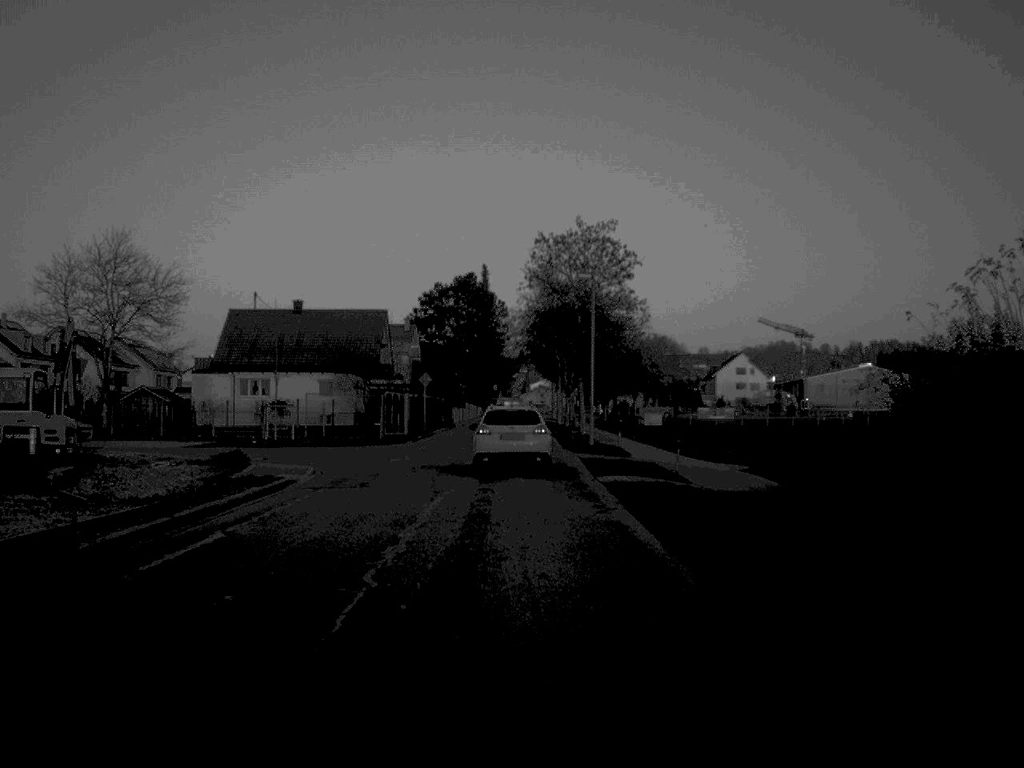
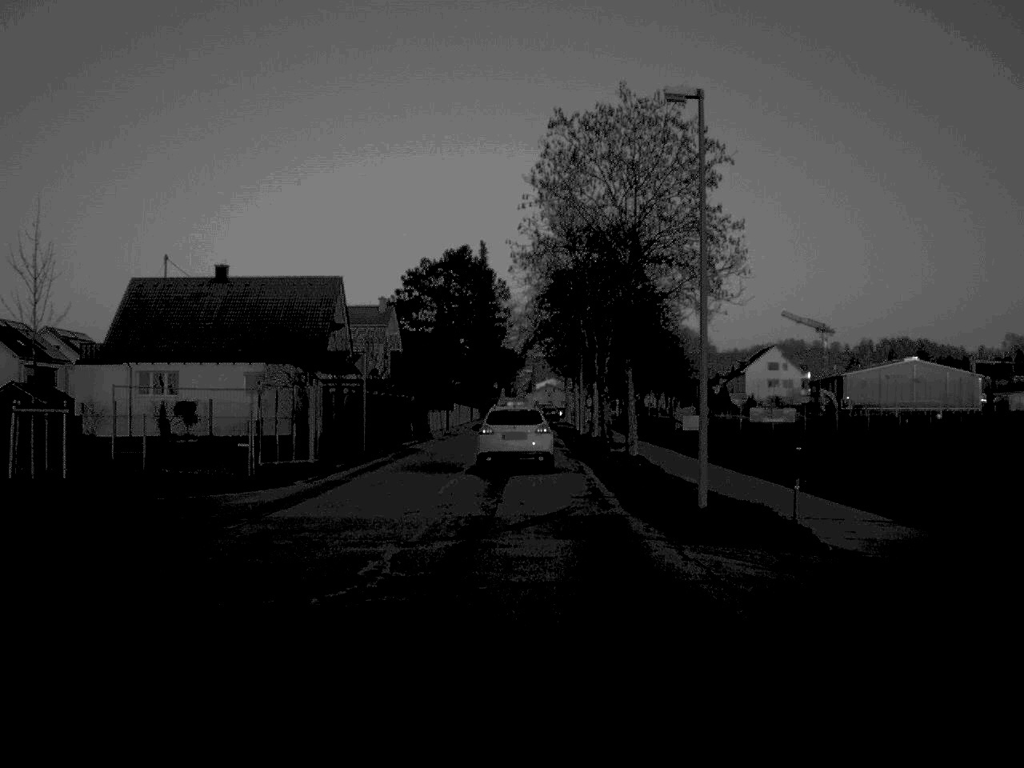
(-0.1, +26.4) m; 0°
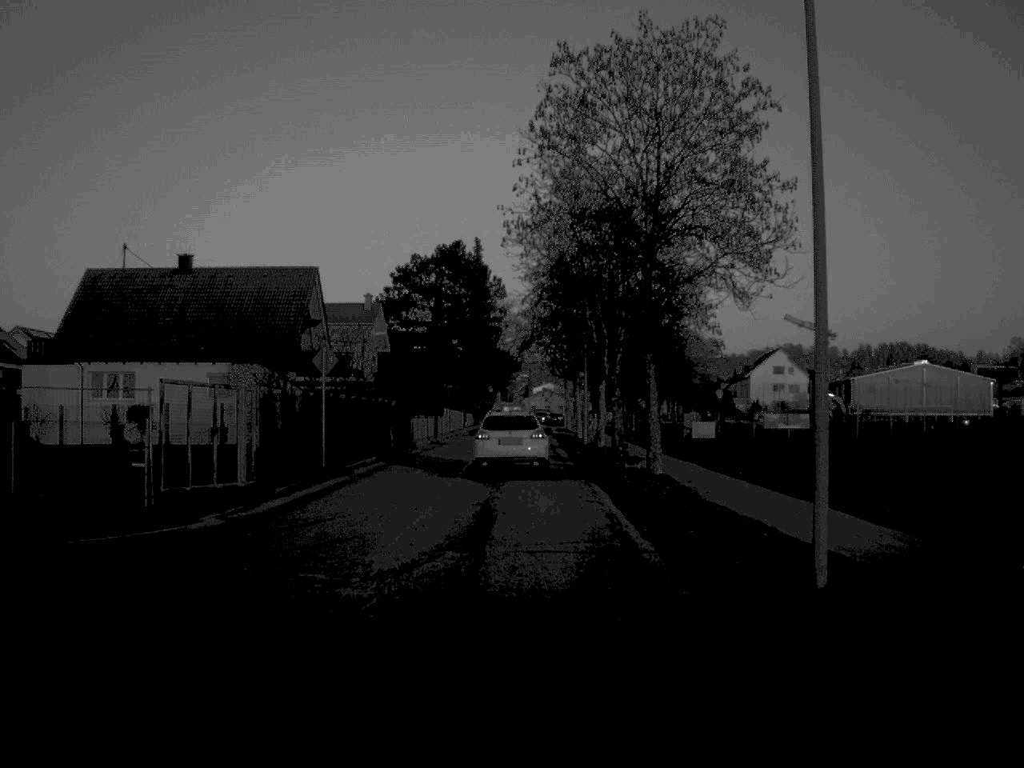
(0.0, +7.3) m; 0°
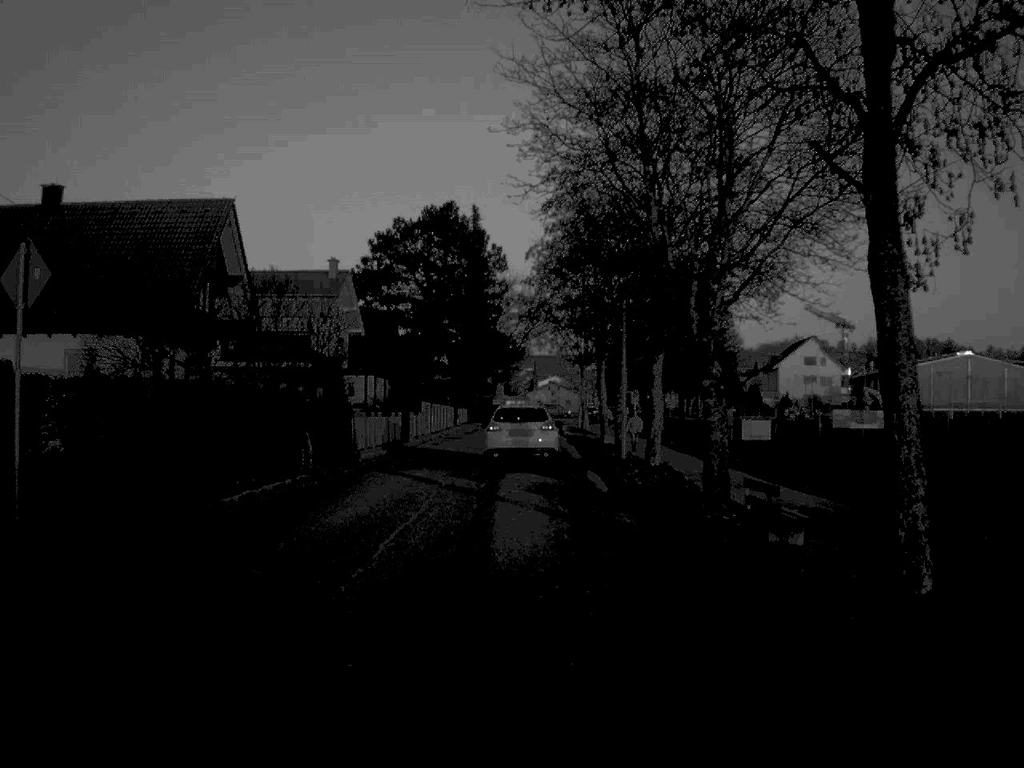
(0.0, +19.6) m; 0°
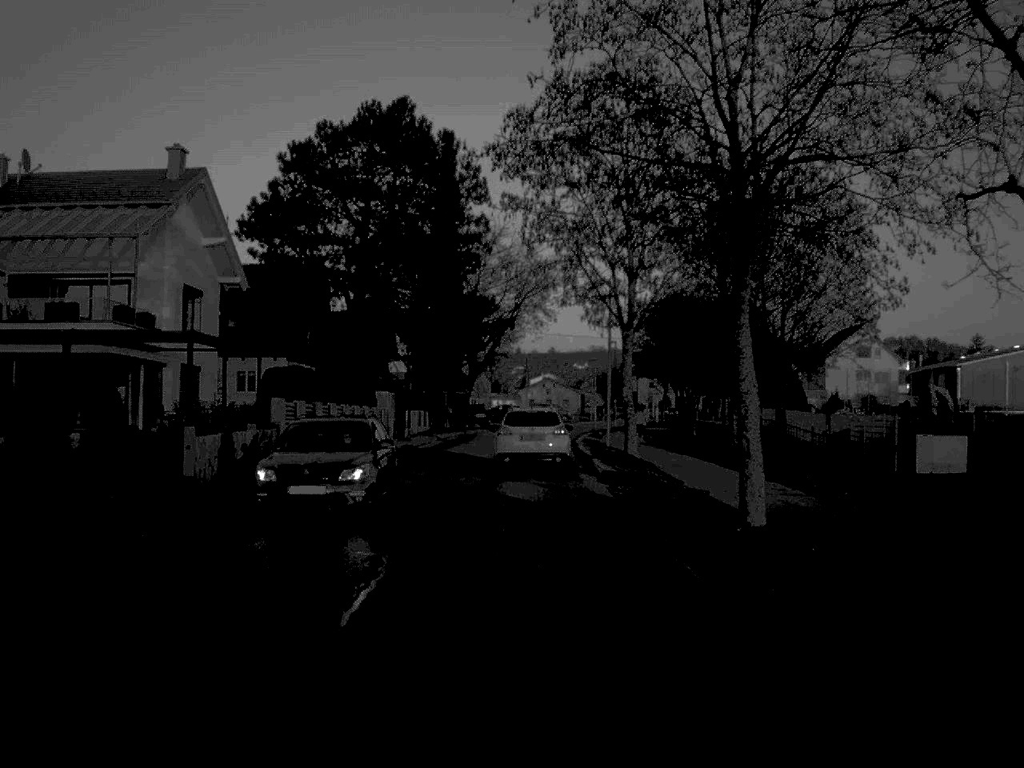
(0.0, +33.8) m; 0°
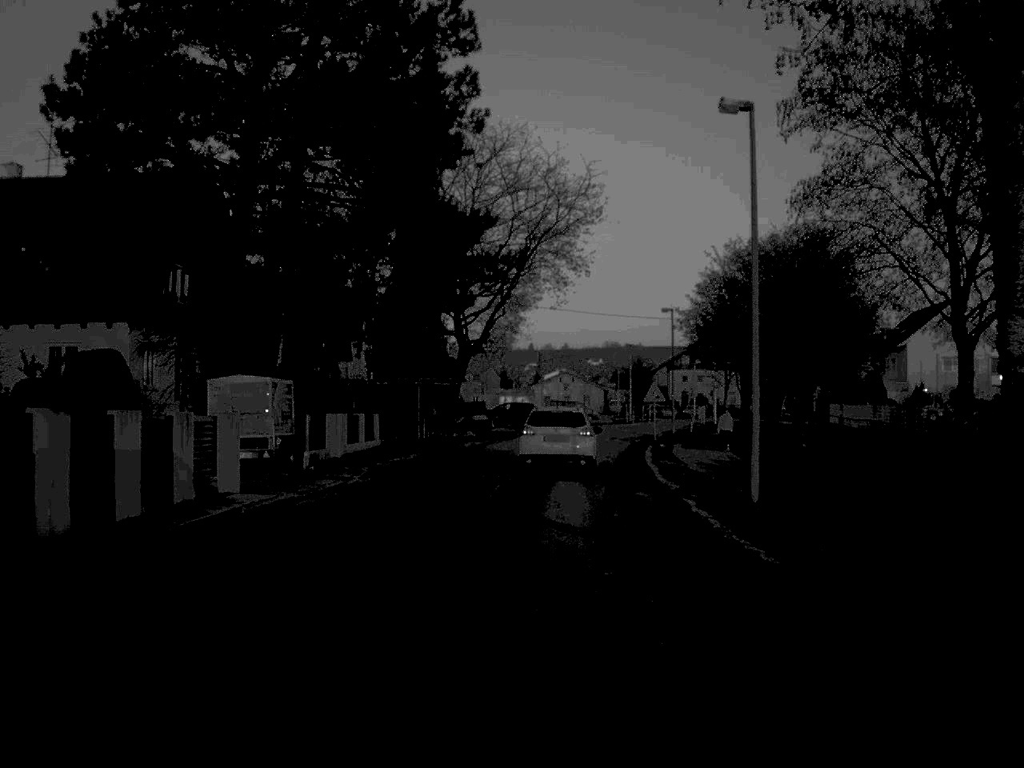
(-0.2, +28.2) m; -1°
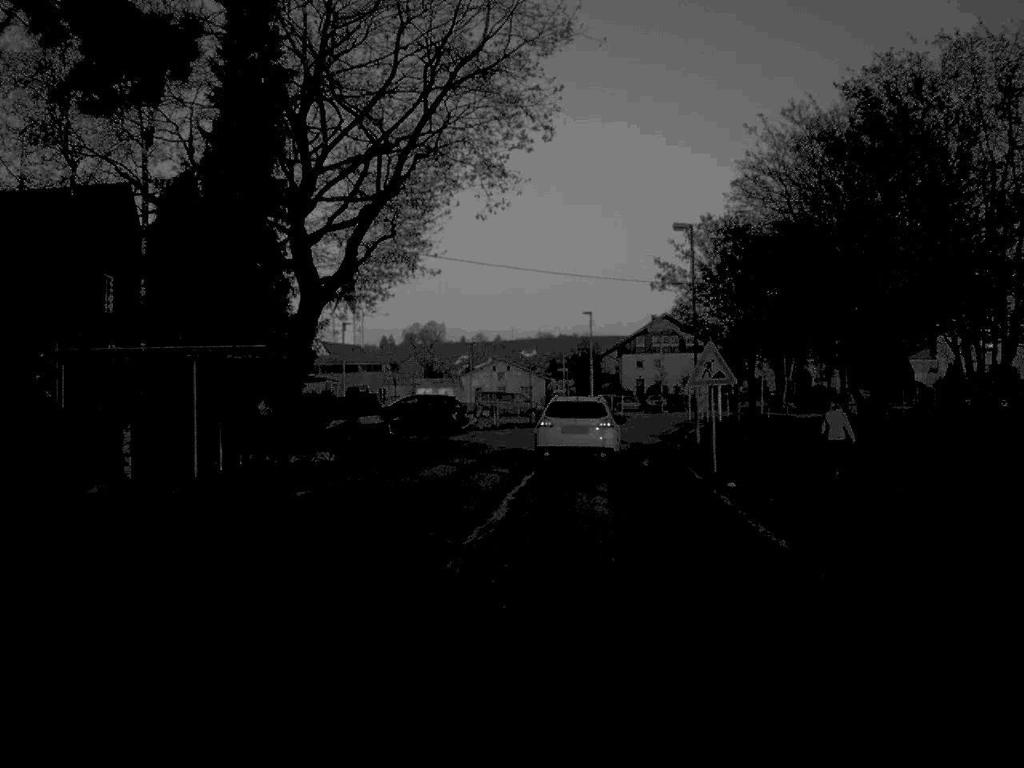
(+0.6, +27.2) m; +3°
